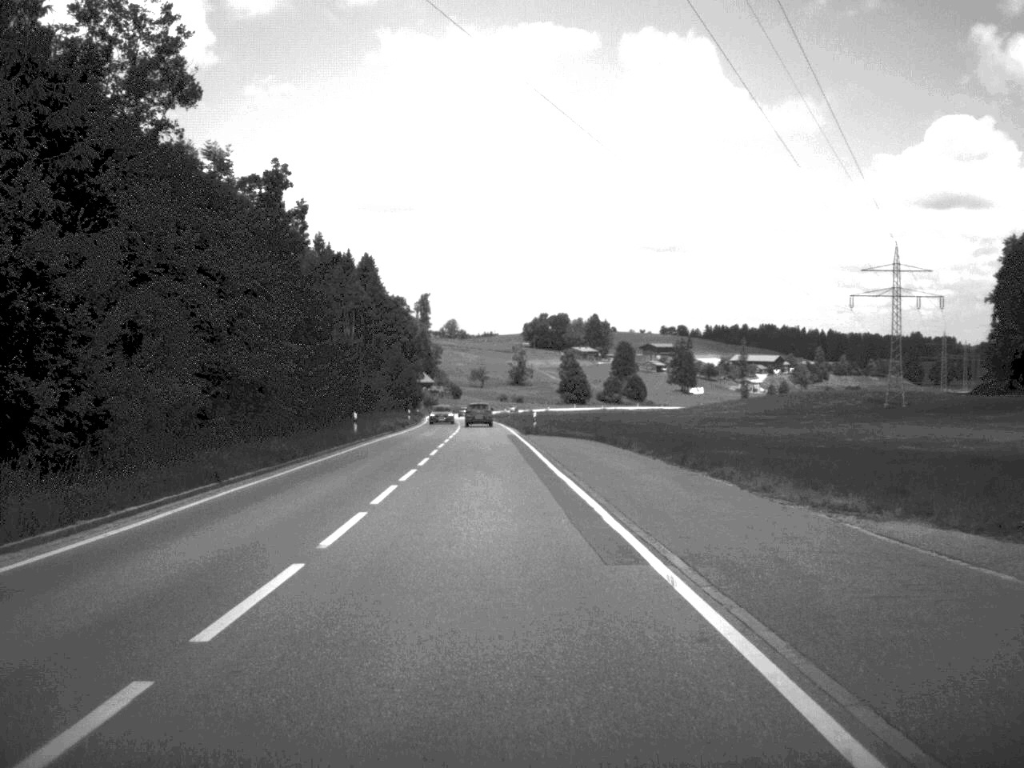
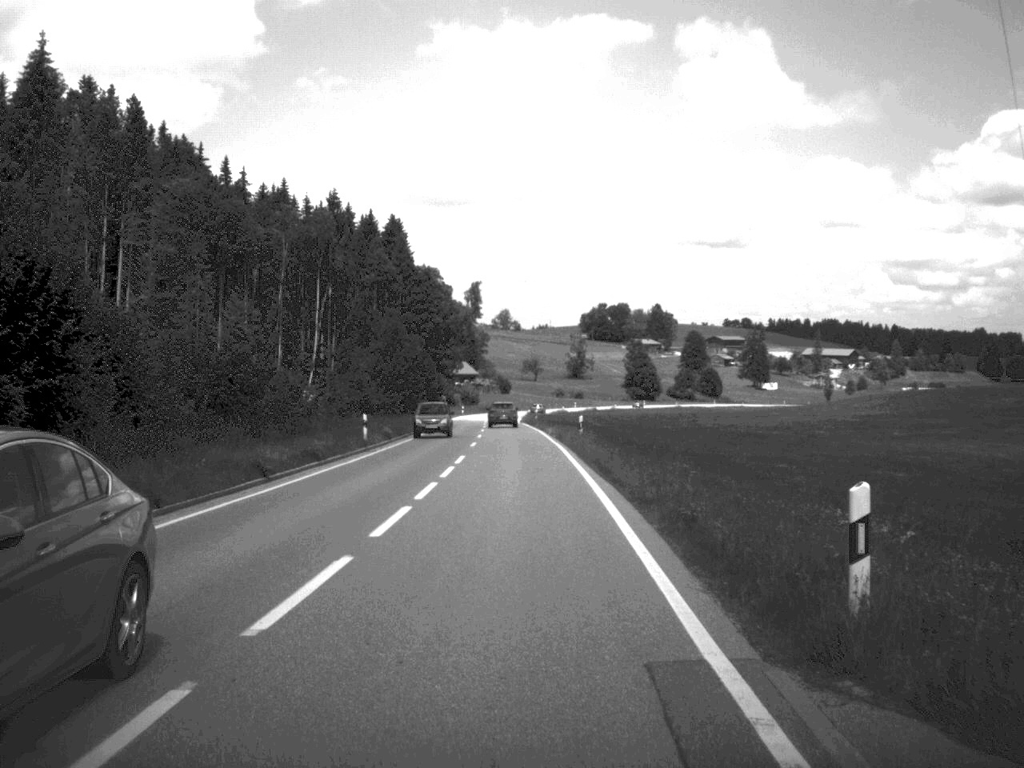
(-1.3, +51.7) m; -3°
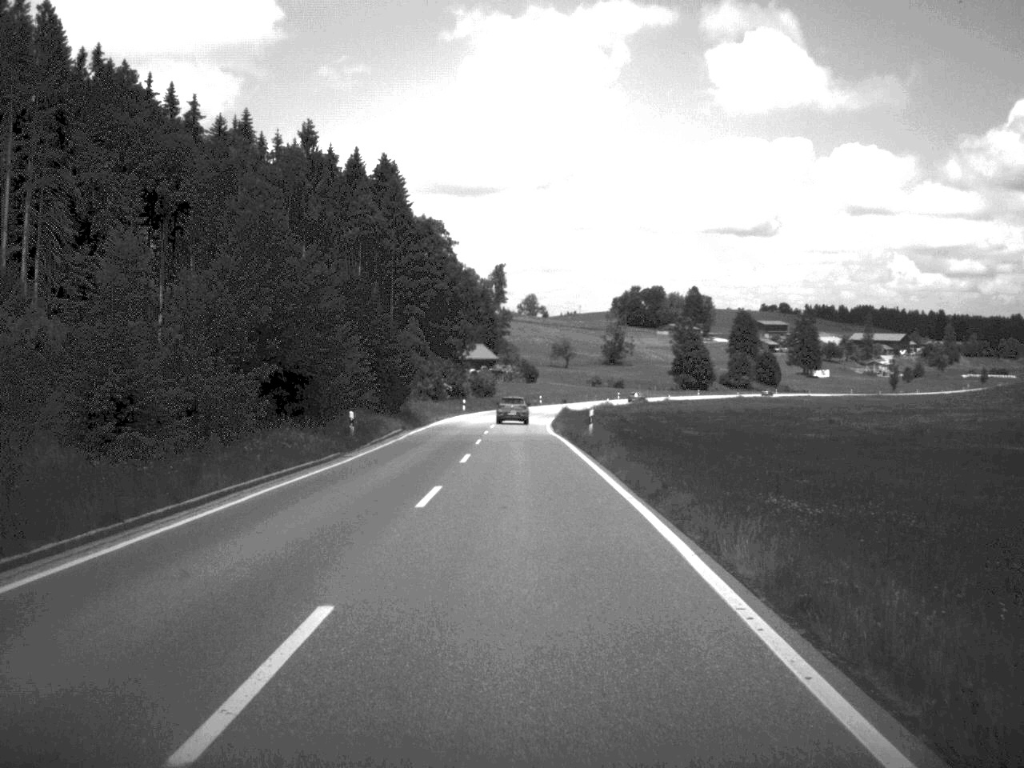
(-0.5, +49.4) m; -1°
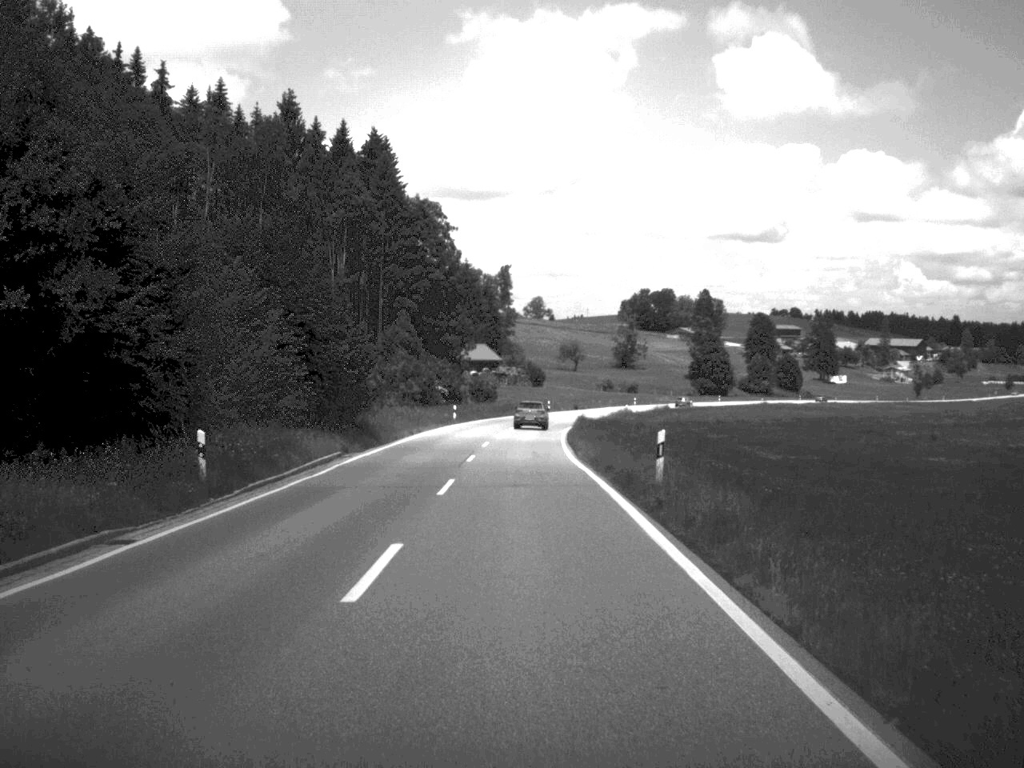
(-0.1, +19.5) m; 0°
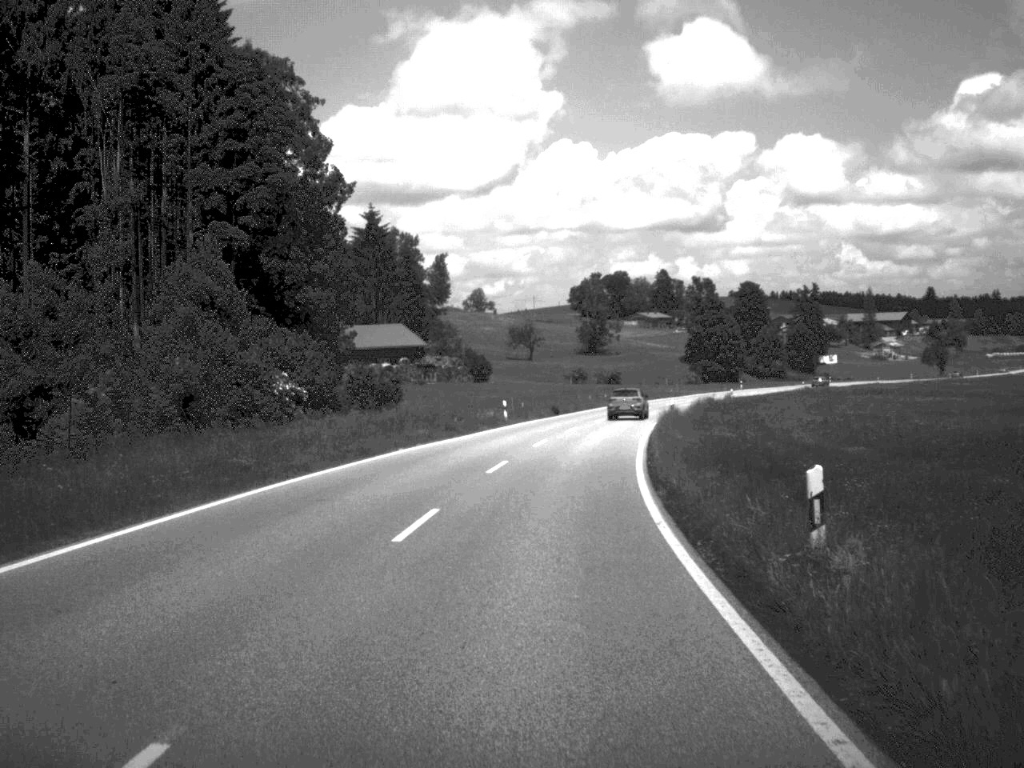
(+0.6, +66.8) m; +2°
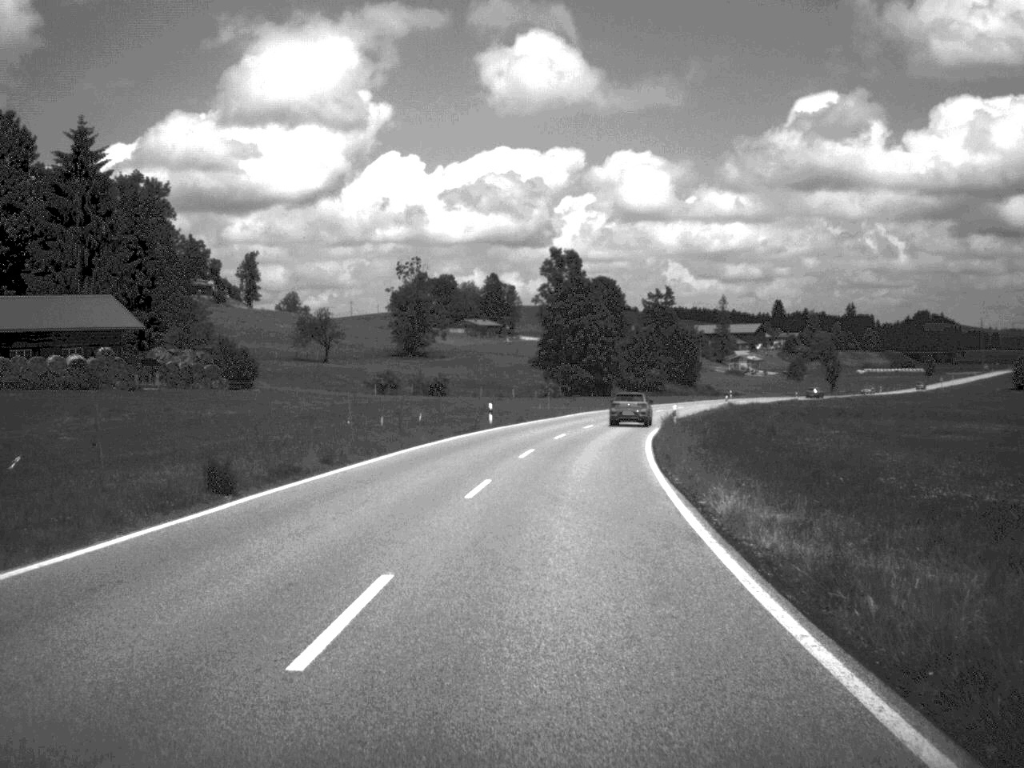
(+3.5, +53.2) m; +8°
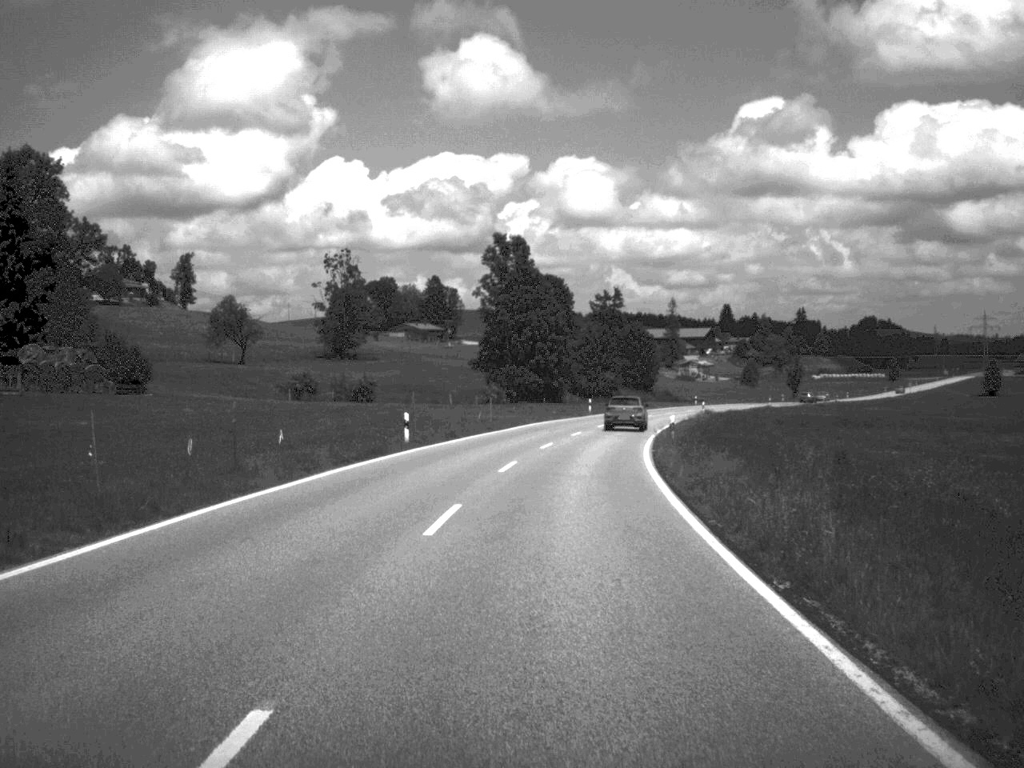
(+0.4, +16.4) m; +3°
